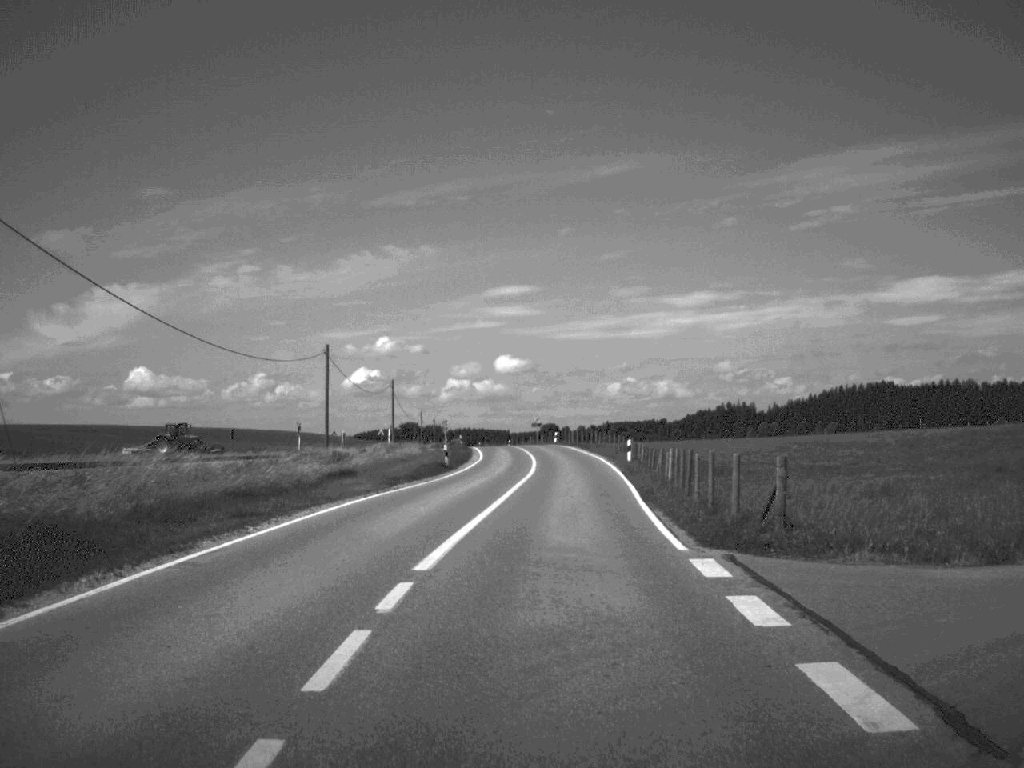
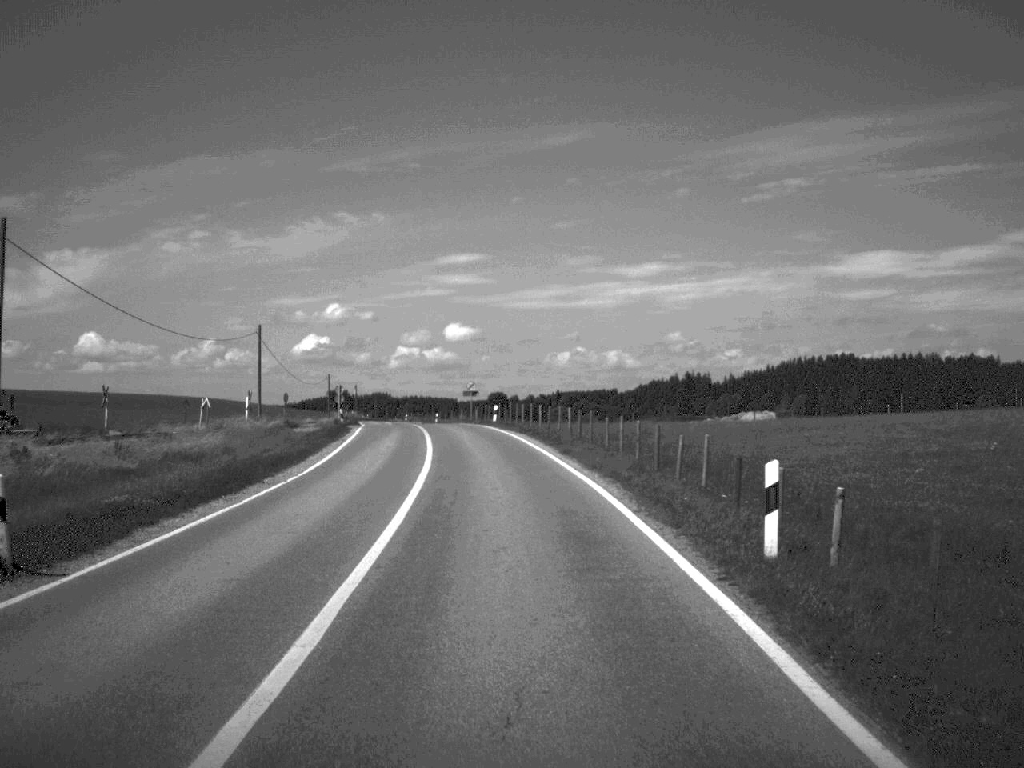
(+1.2, +37.8) m; +2°
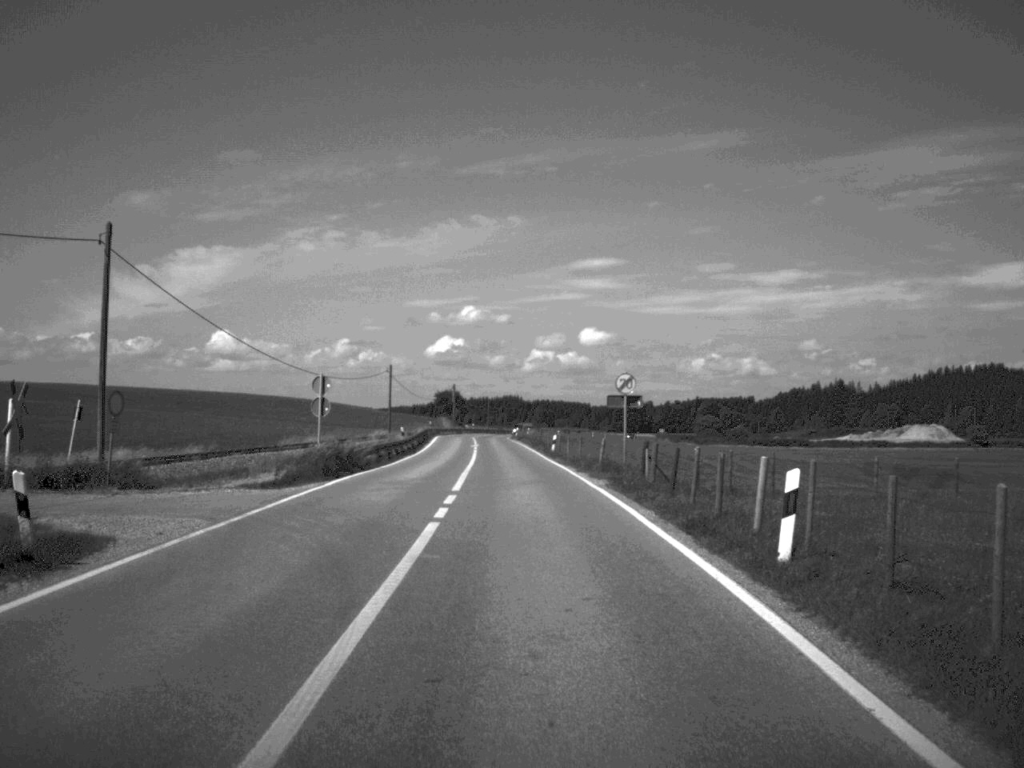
(-2.7, +49.1) m; -6°
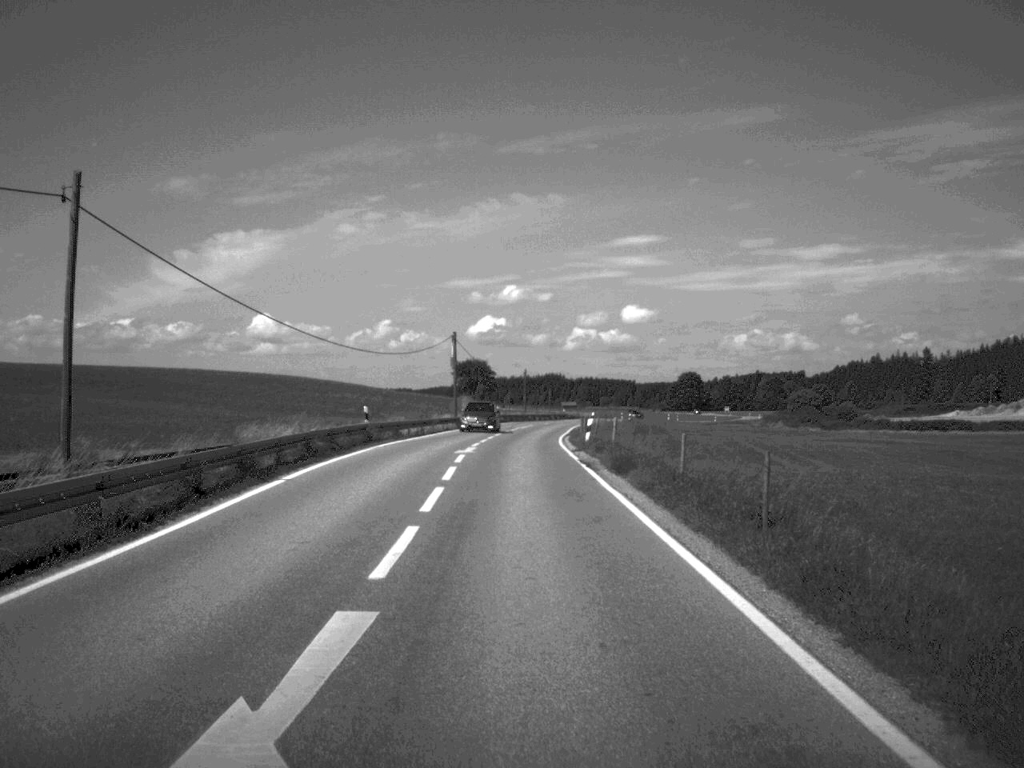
(-1.4, +67.5) m; -2°
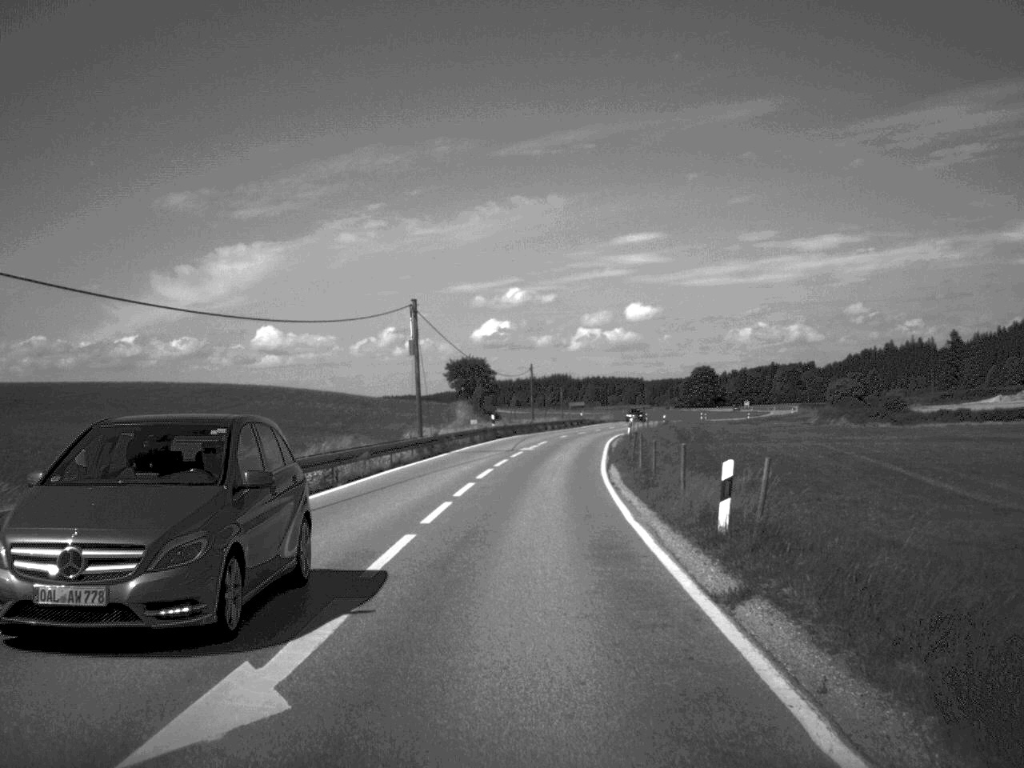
(-0.1, +28.2) m; 0°
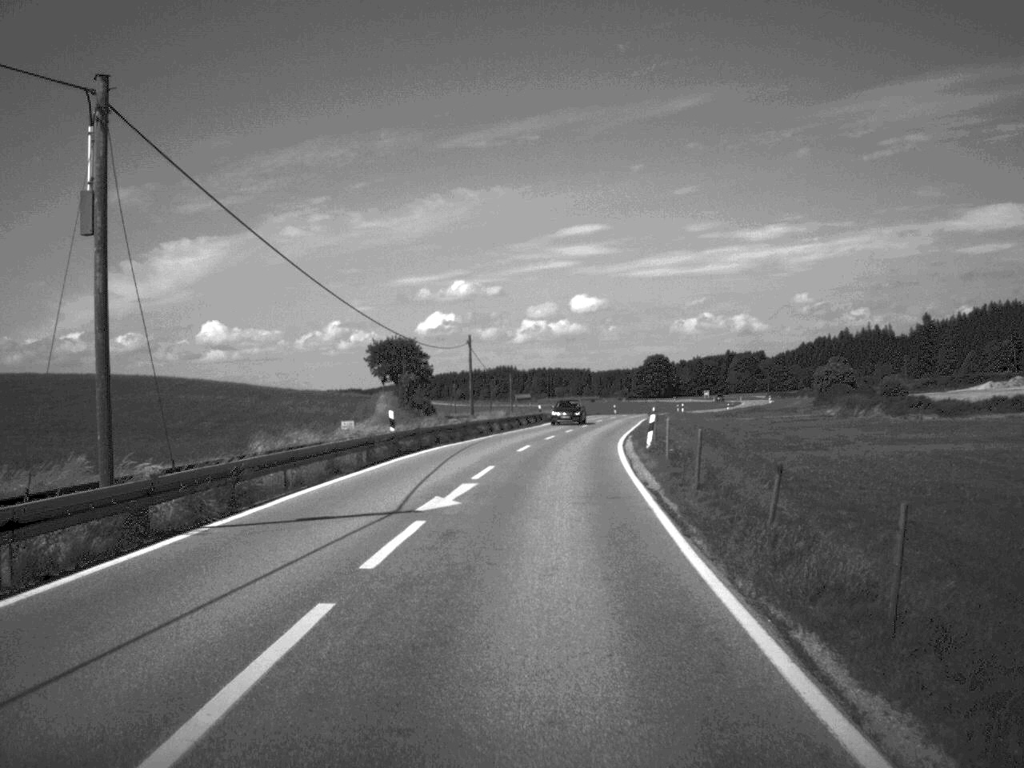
(+0.5, +30.3) m; +3°
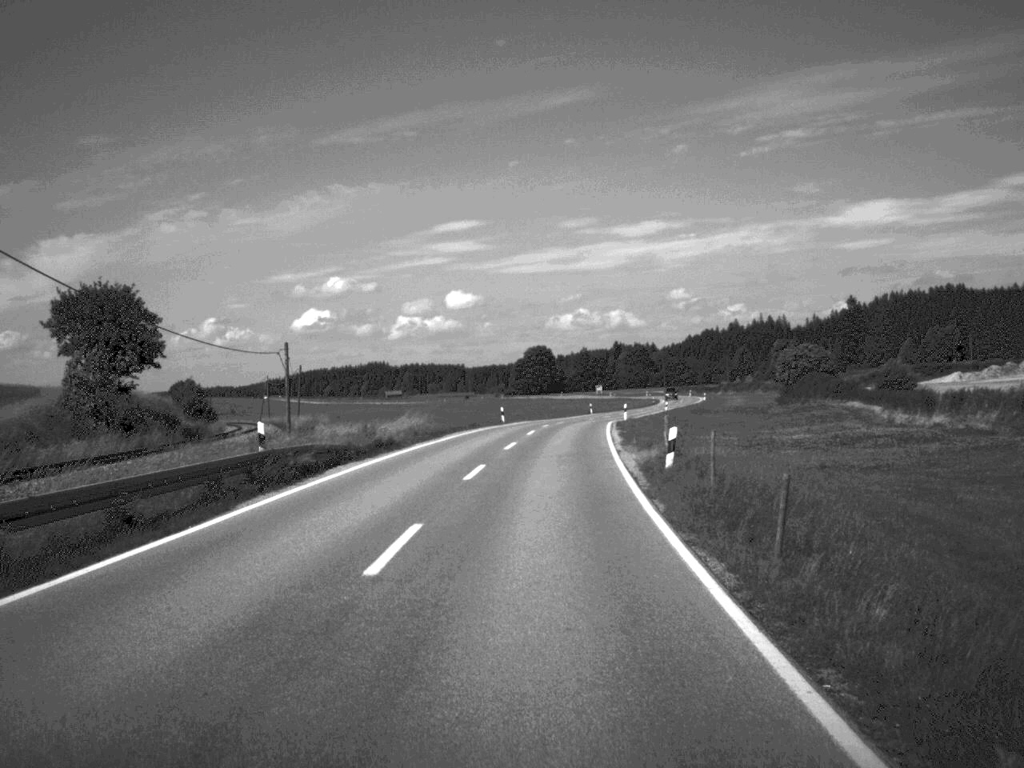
(+3.1, +58.7) m; +5°
